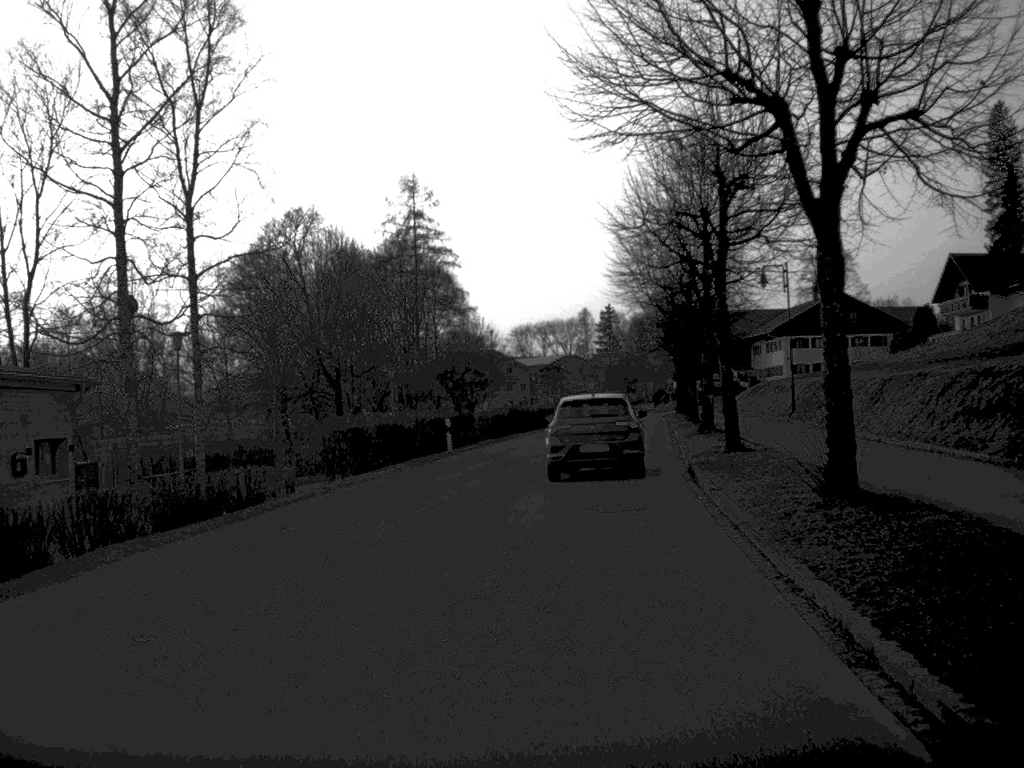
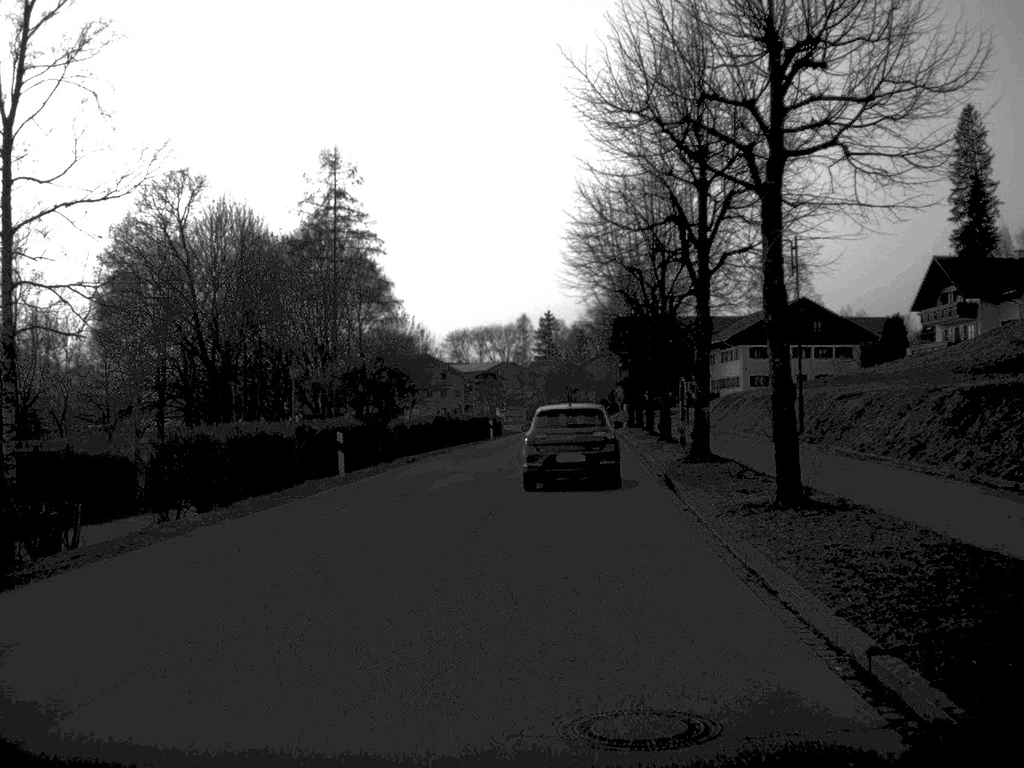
(+0.3, +11.2) m; +3°
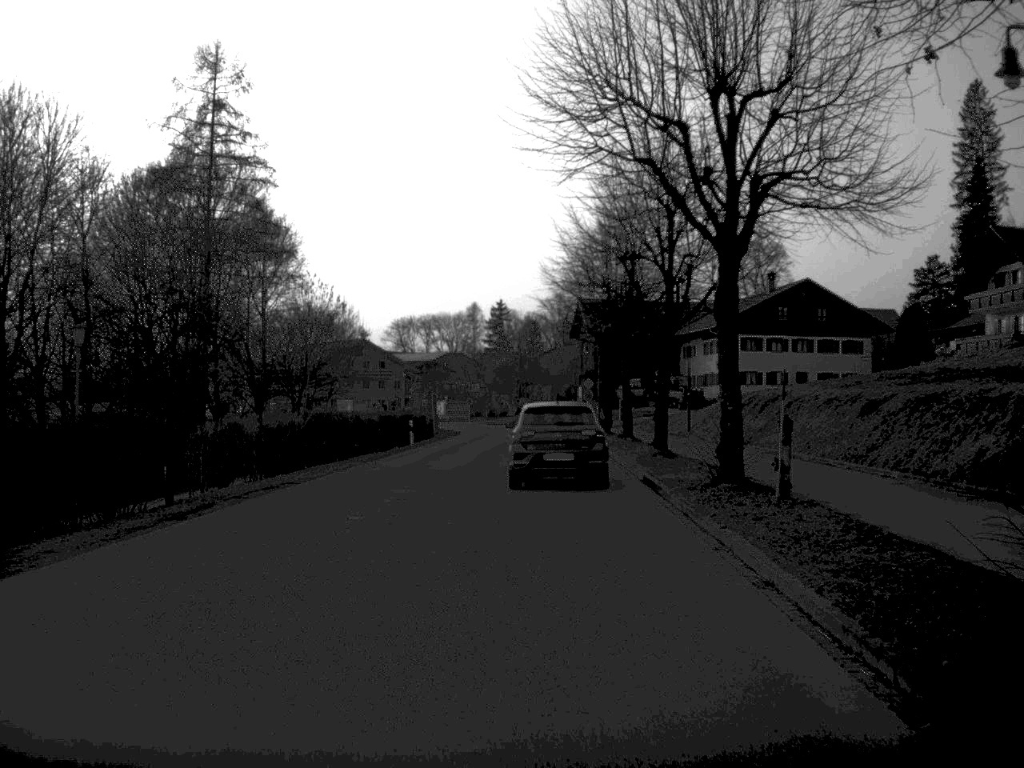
(+0.6, +21.4) m; +2°
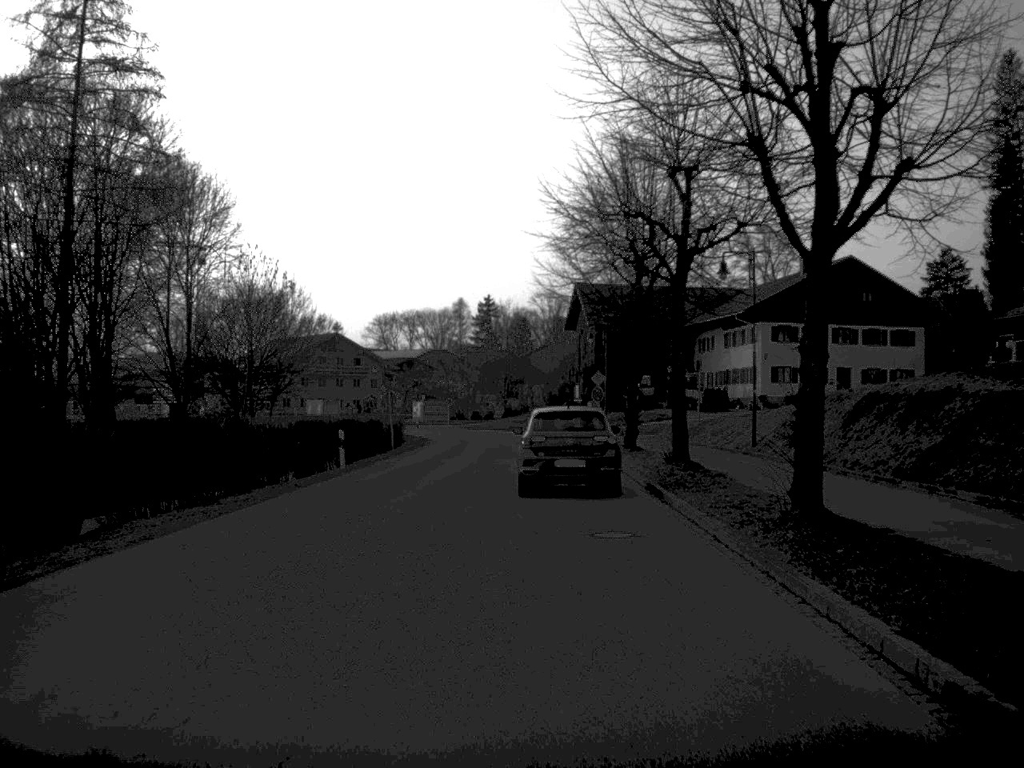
(0.0, +17.1) m; +1°
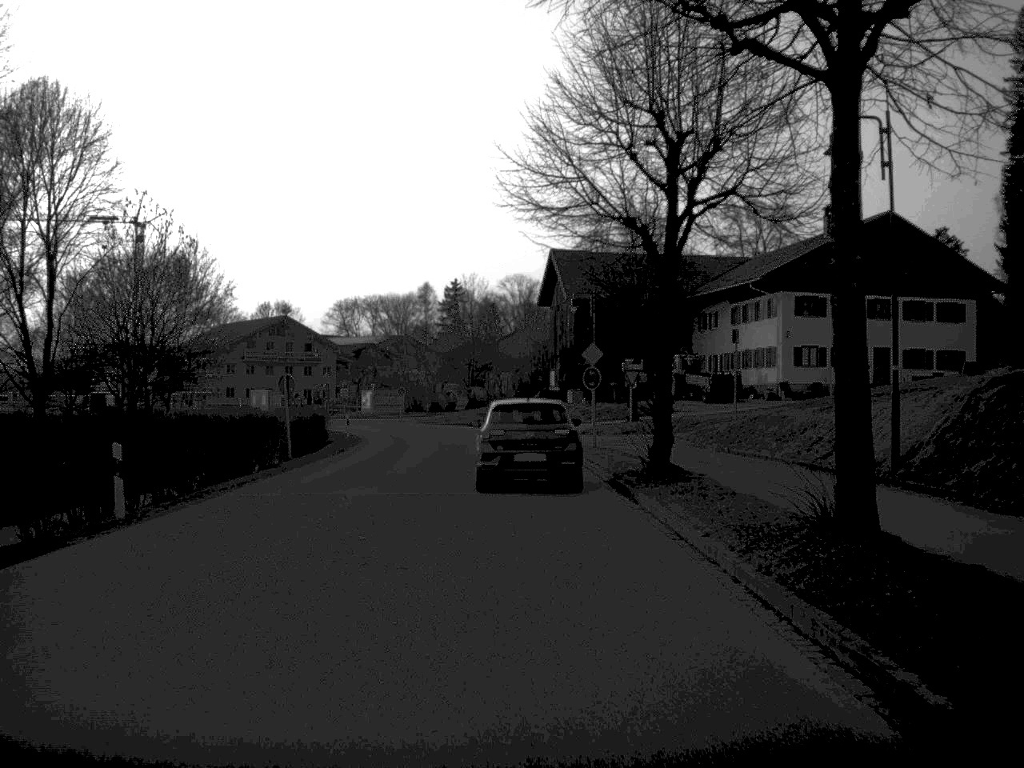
(+0.3, +16.6) m; +1°
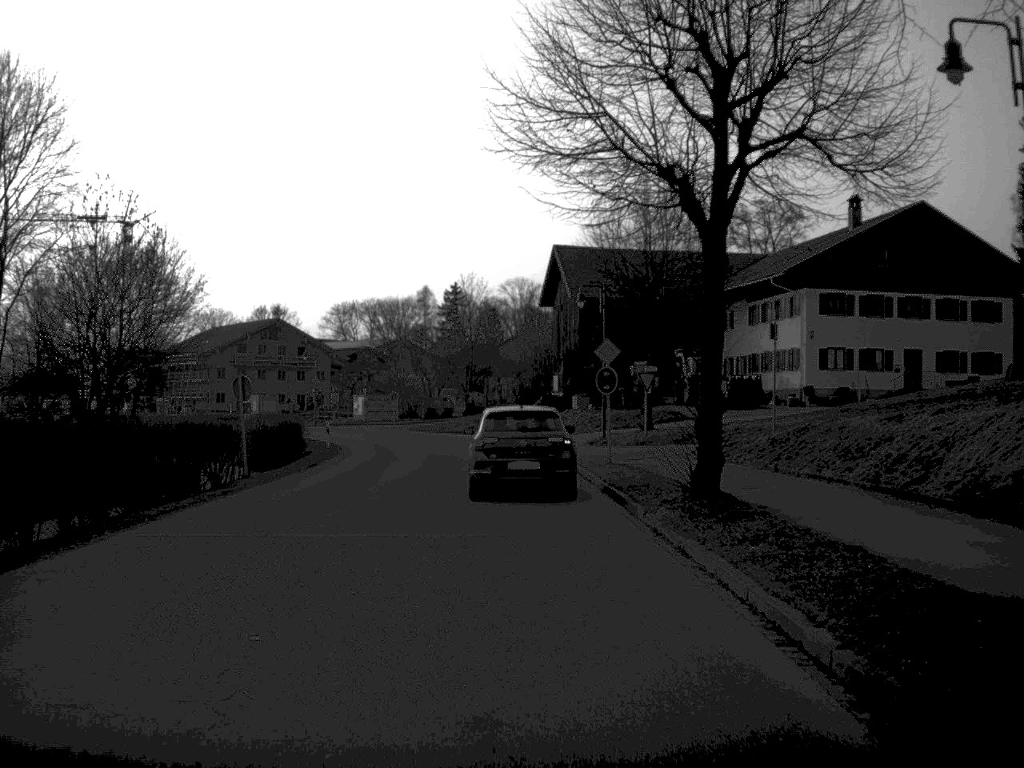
(0.0, +5.7) m; 0°
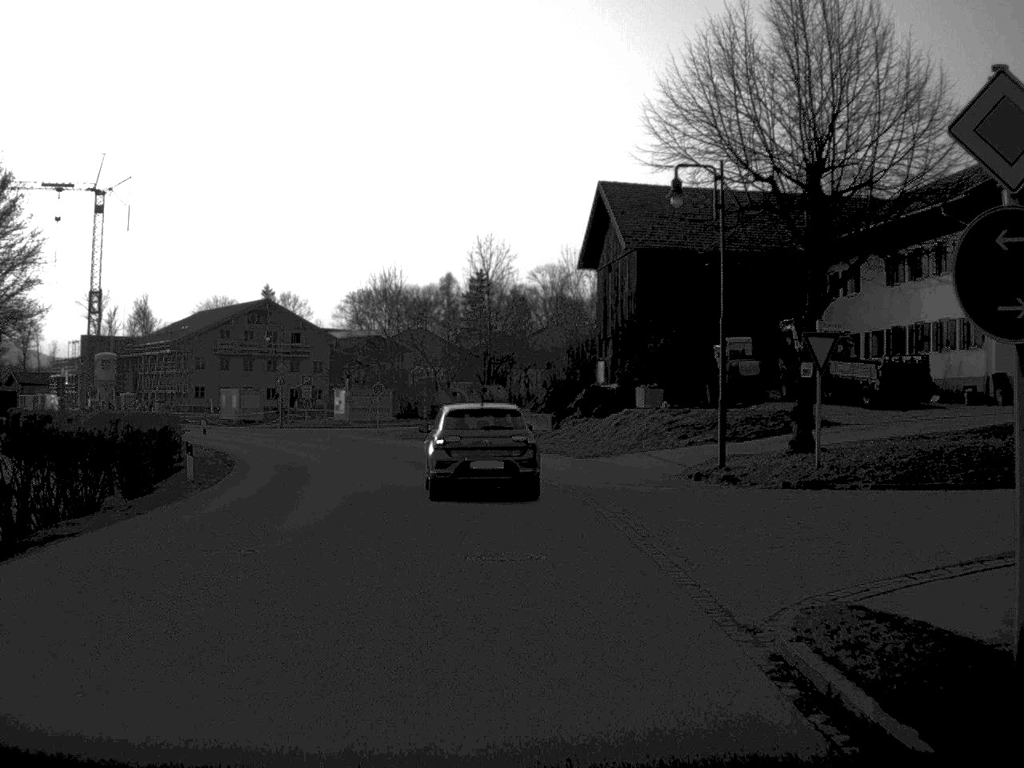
(-0.1, +23.2) m; -1°
